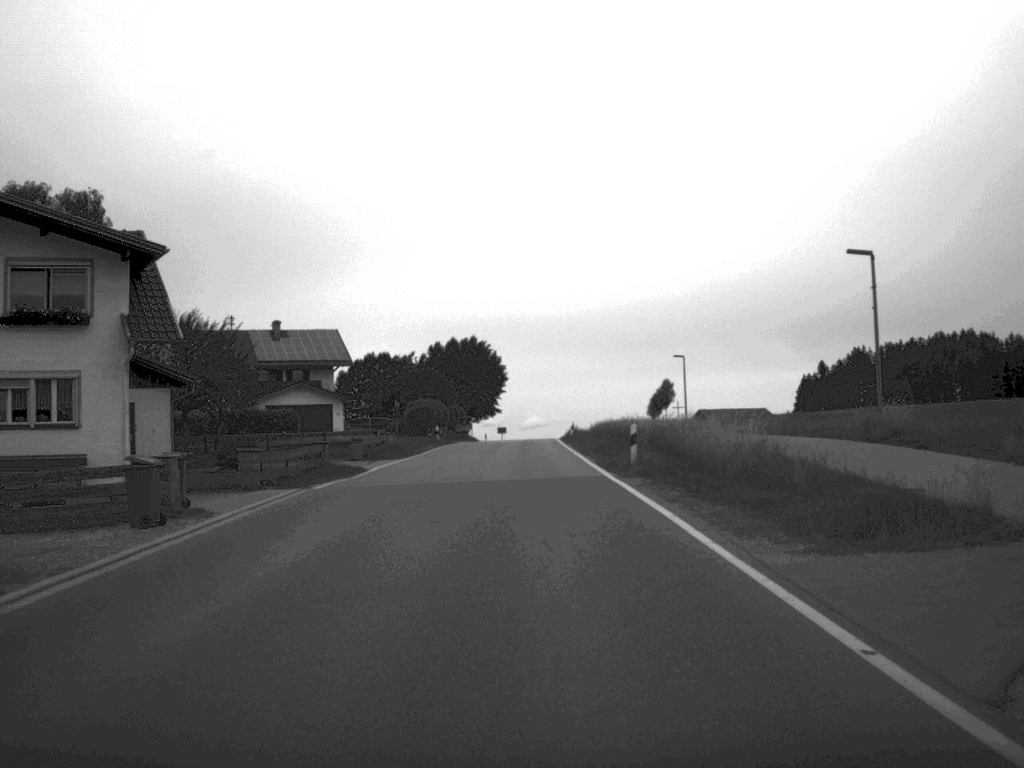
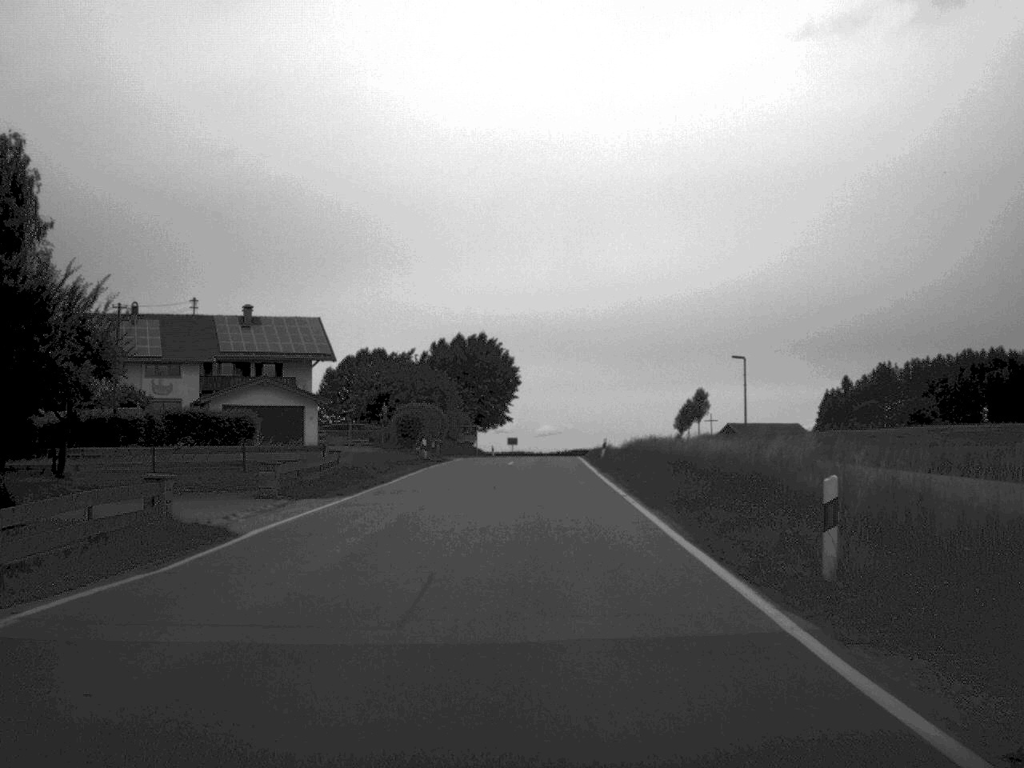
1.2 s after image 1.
(-0.1, +17.2) m; -1°
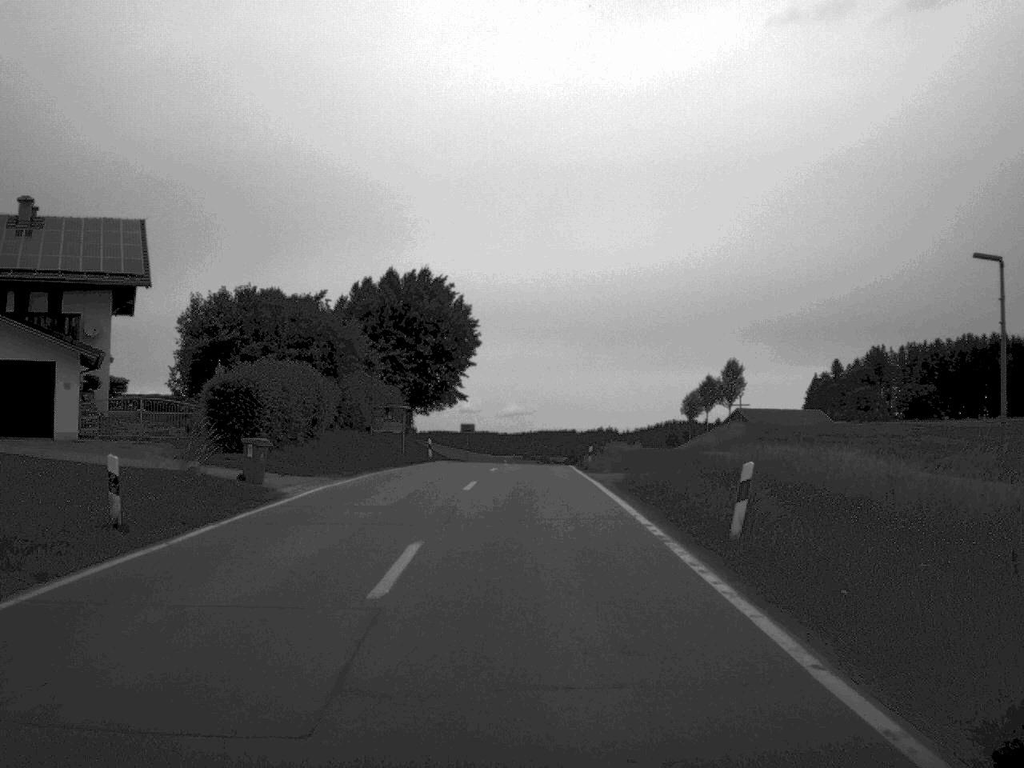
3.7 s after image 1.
(+0.3, +37.4) m; +1°
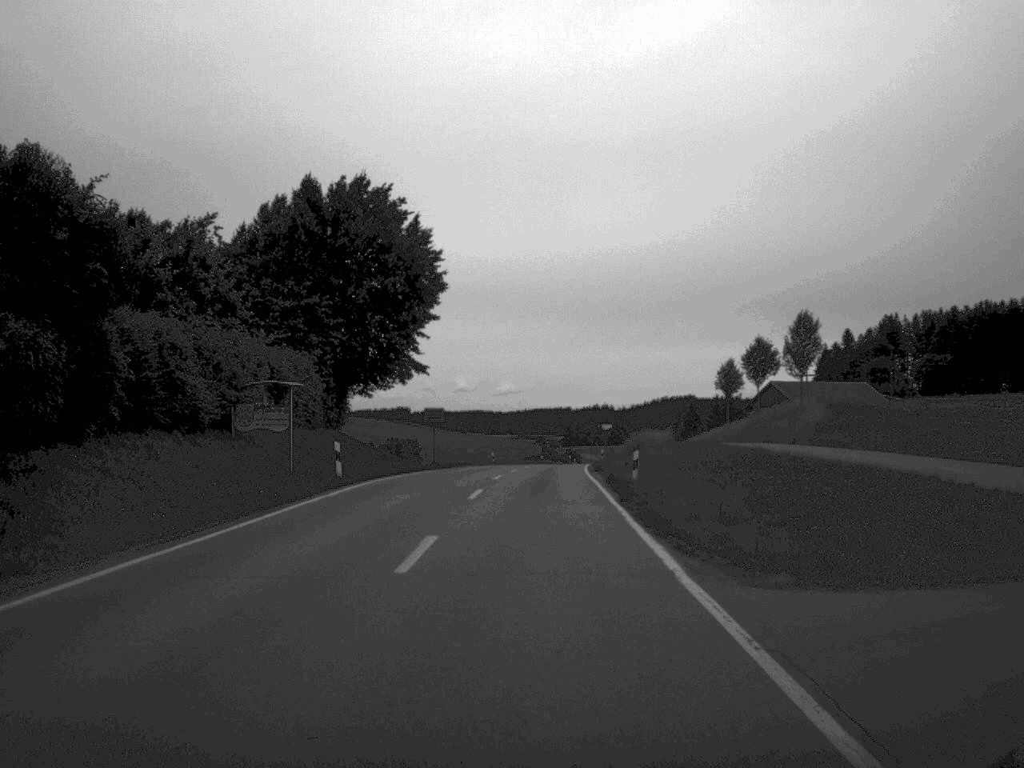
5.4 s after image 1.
(+0.1, +26.5) m; 0°
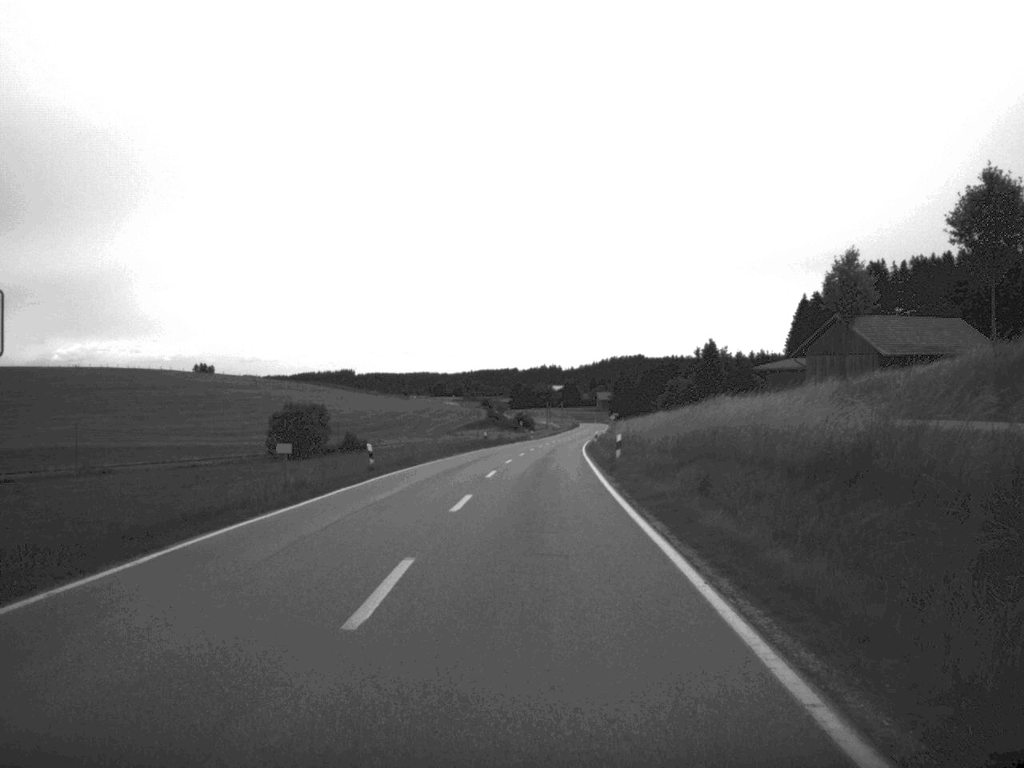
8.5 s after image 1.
(+0.7, +48.3) m; +2°
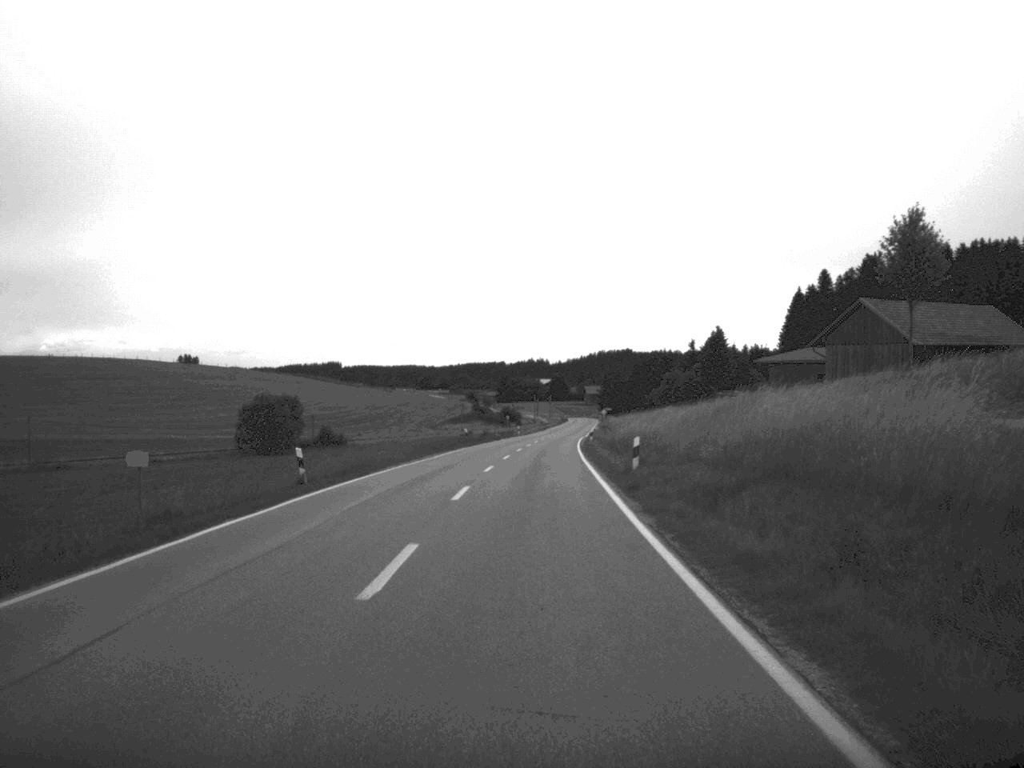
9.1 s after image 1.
(0.0, +9.9) m; +1°
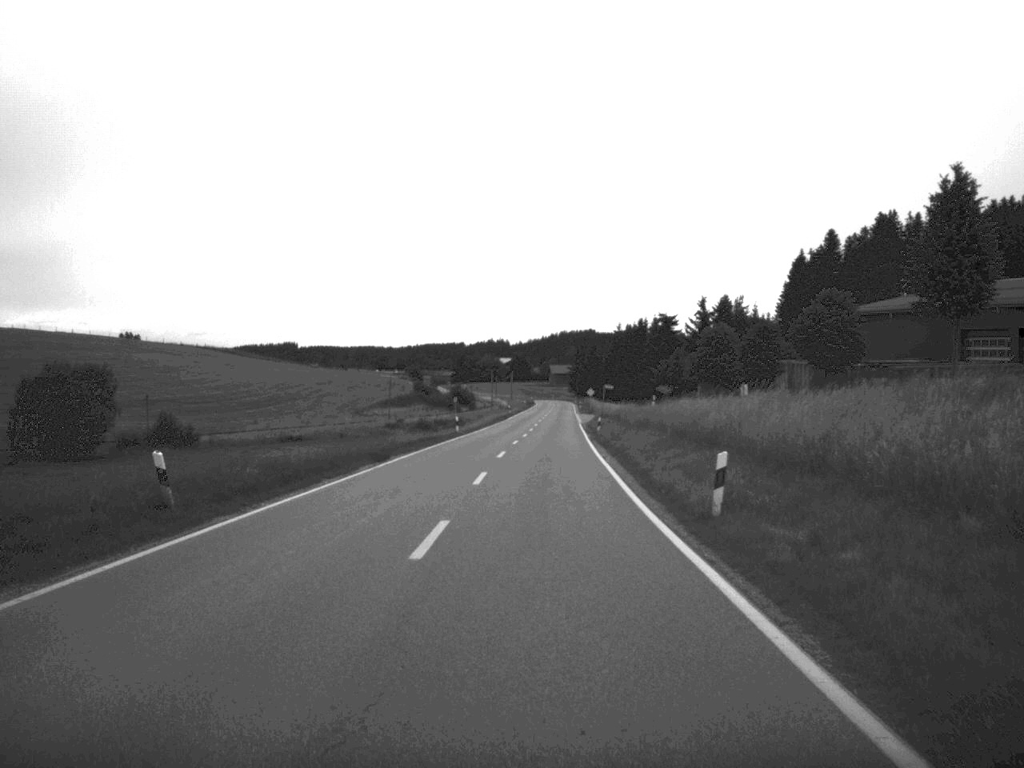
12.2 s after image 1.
(+0.7, +56.6) m; +2°
